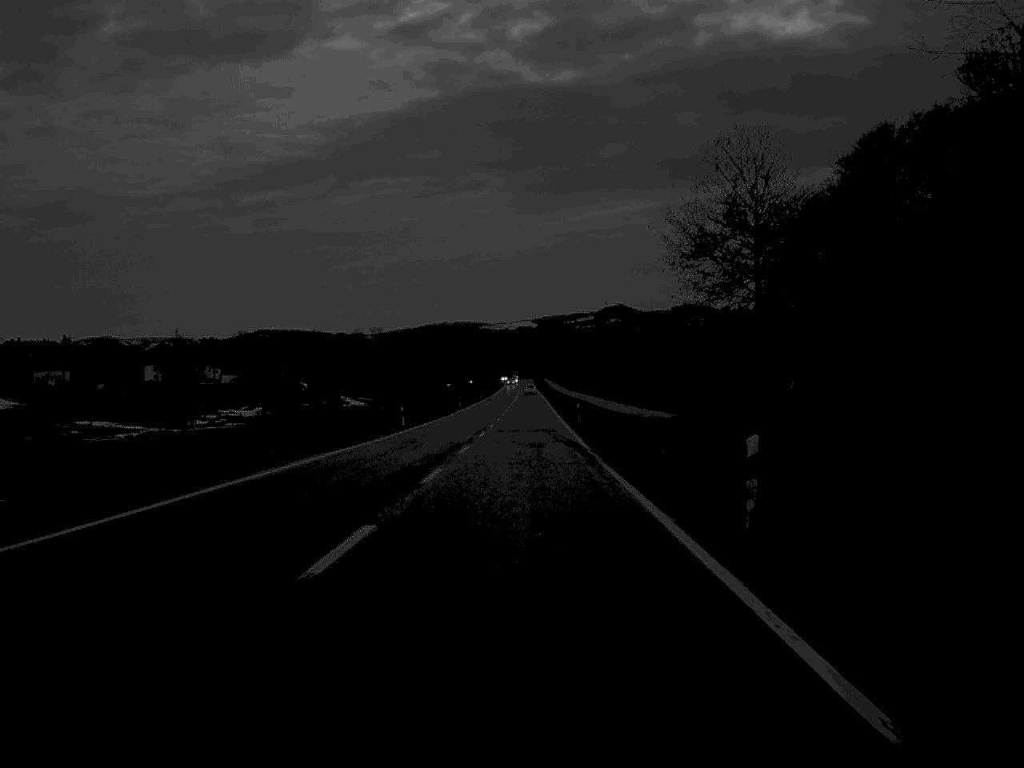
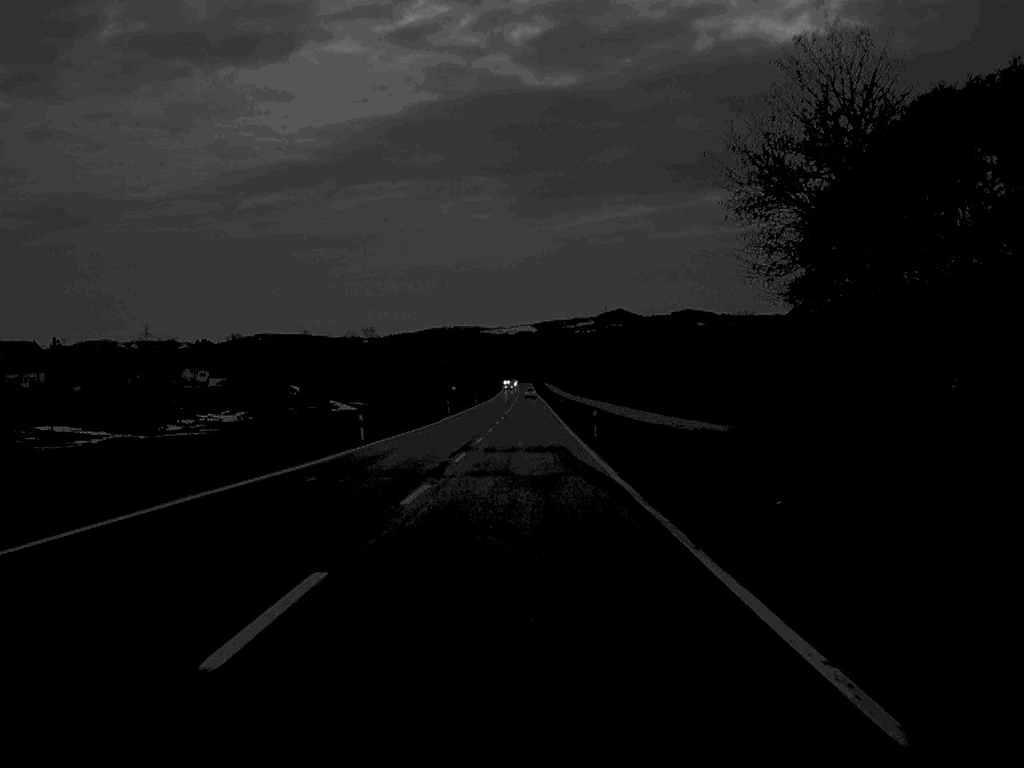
(0.0, +15.8) m; 0°
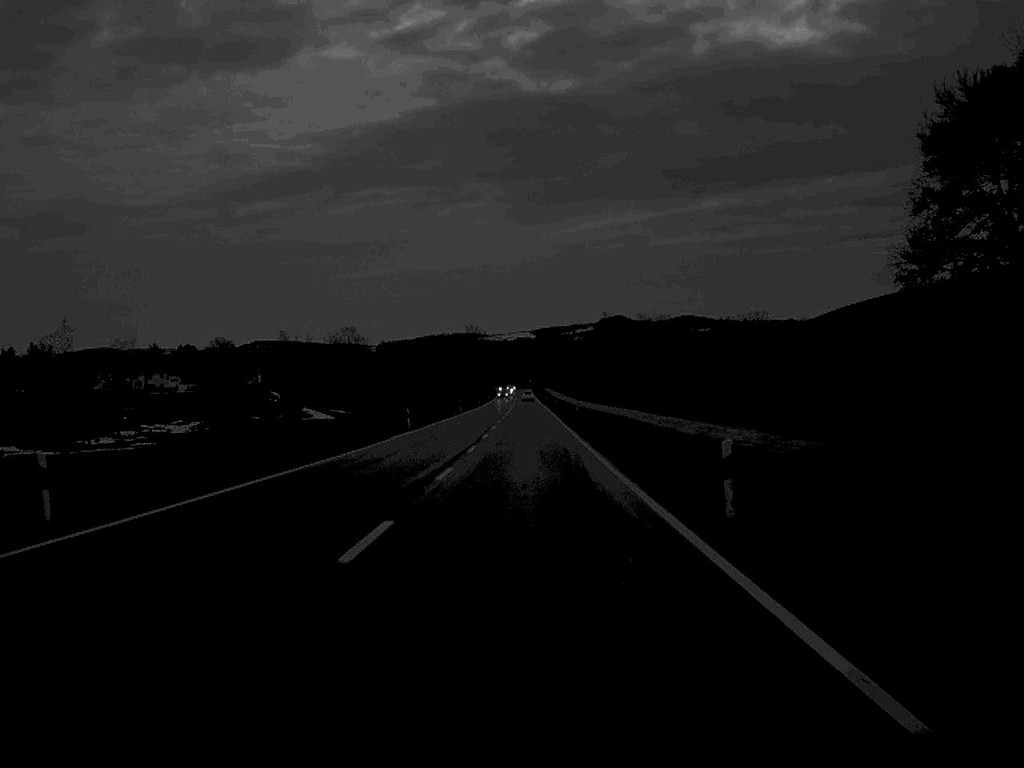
(0.0, +32.2) m; 0°
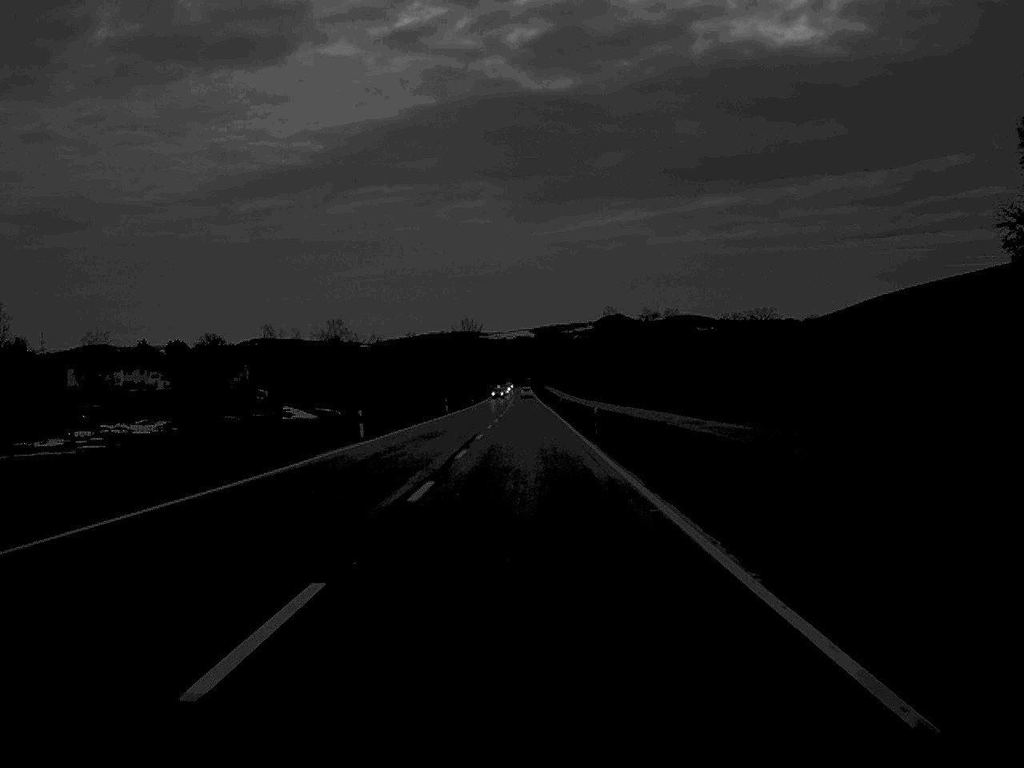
(0.0, +18.6) m; 0°
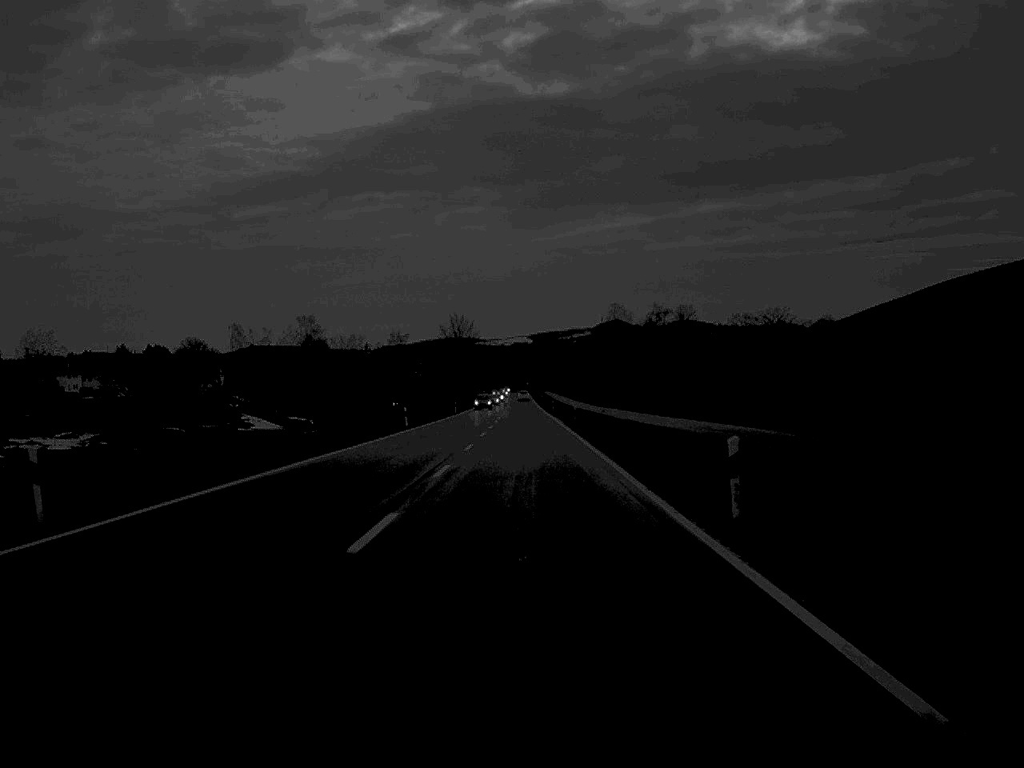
(0.0, +31.7) m; 0°
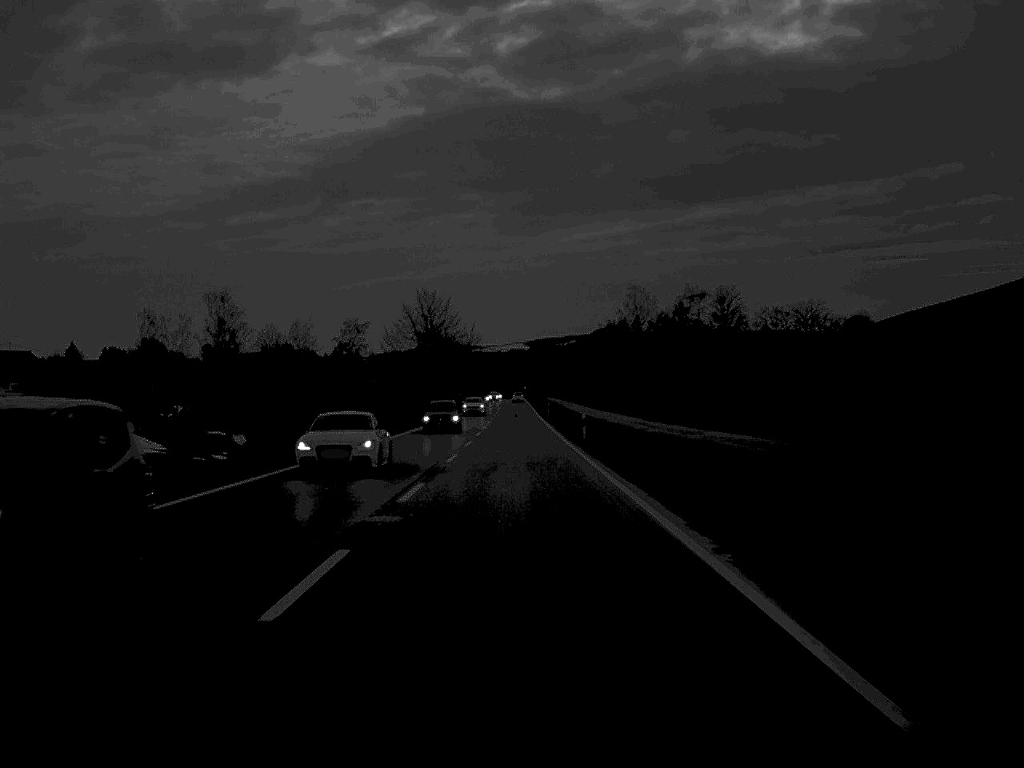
(+0.1, +64.5) m; 0°
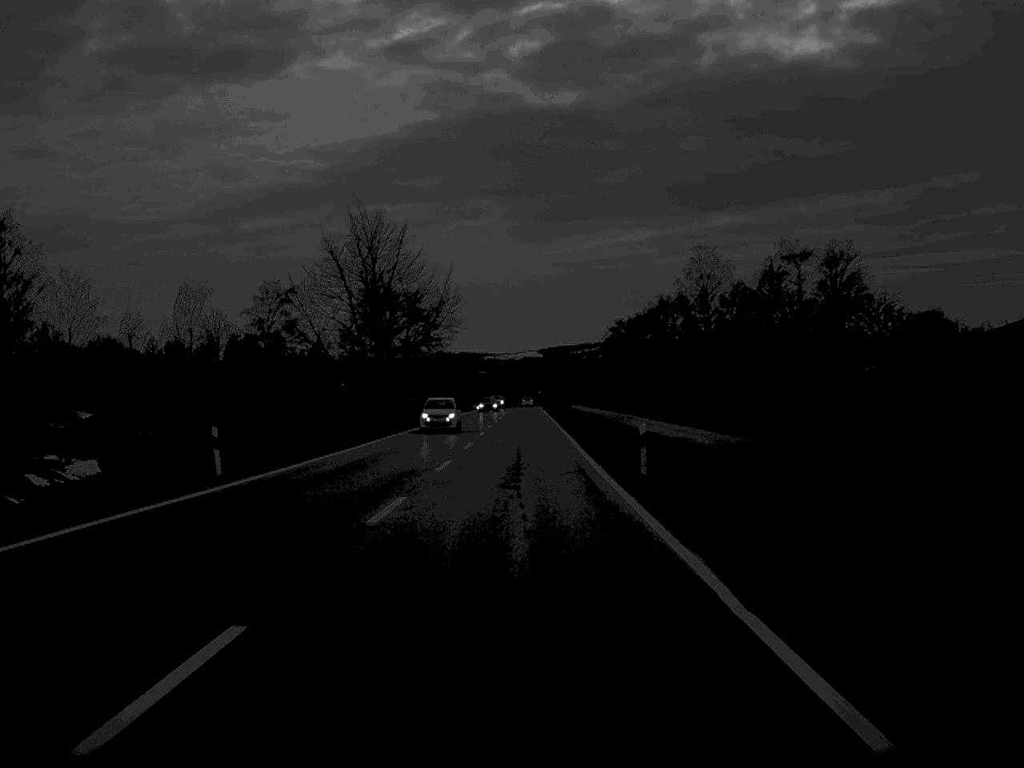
(-0.3, +75.2) m; 0°
